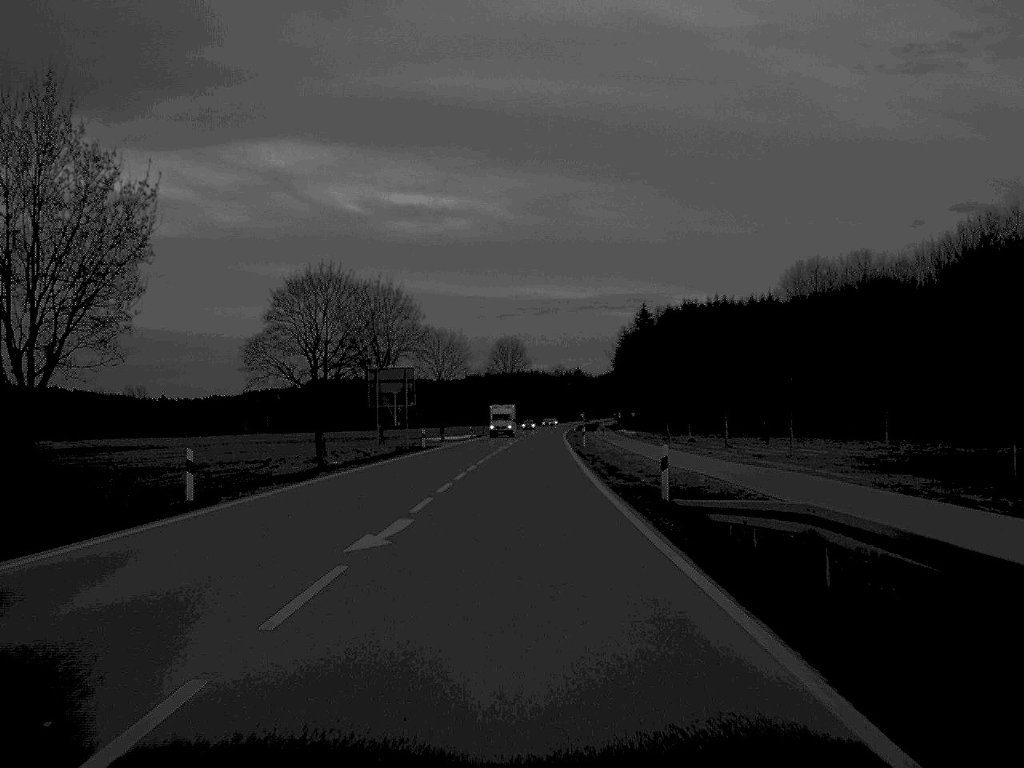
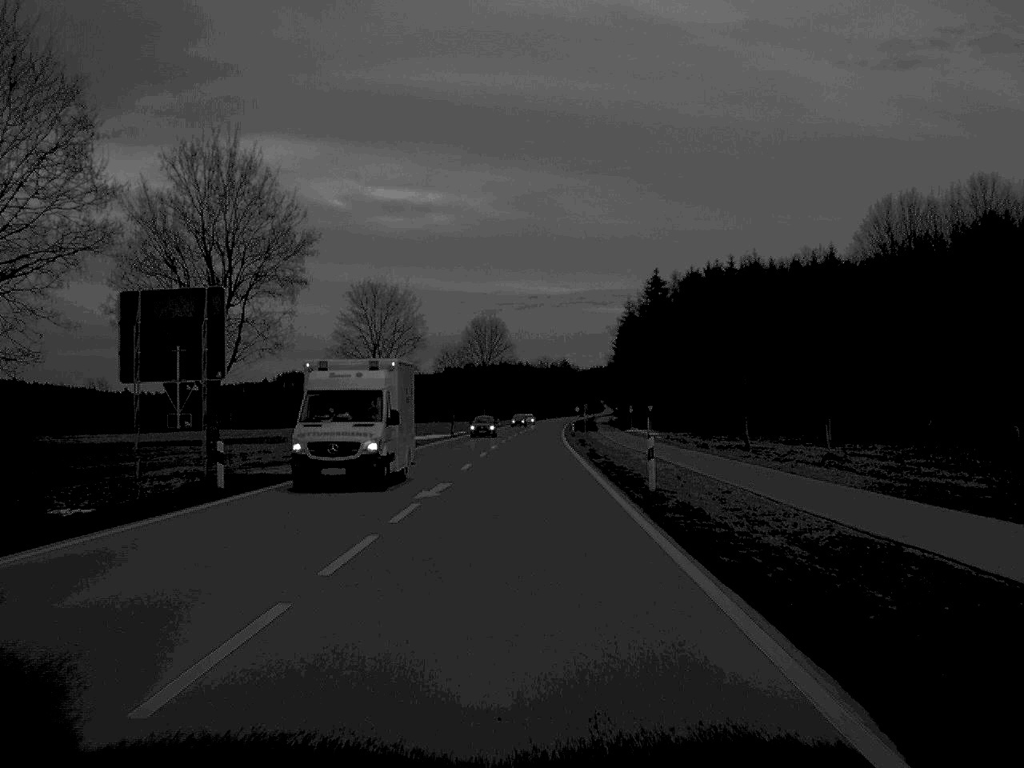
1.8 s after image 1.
(+0.3, +45.1) m; +1°
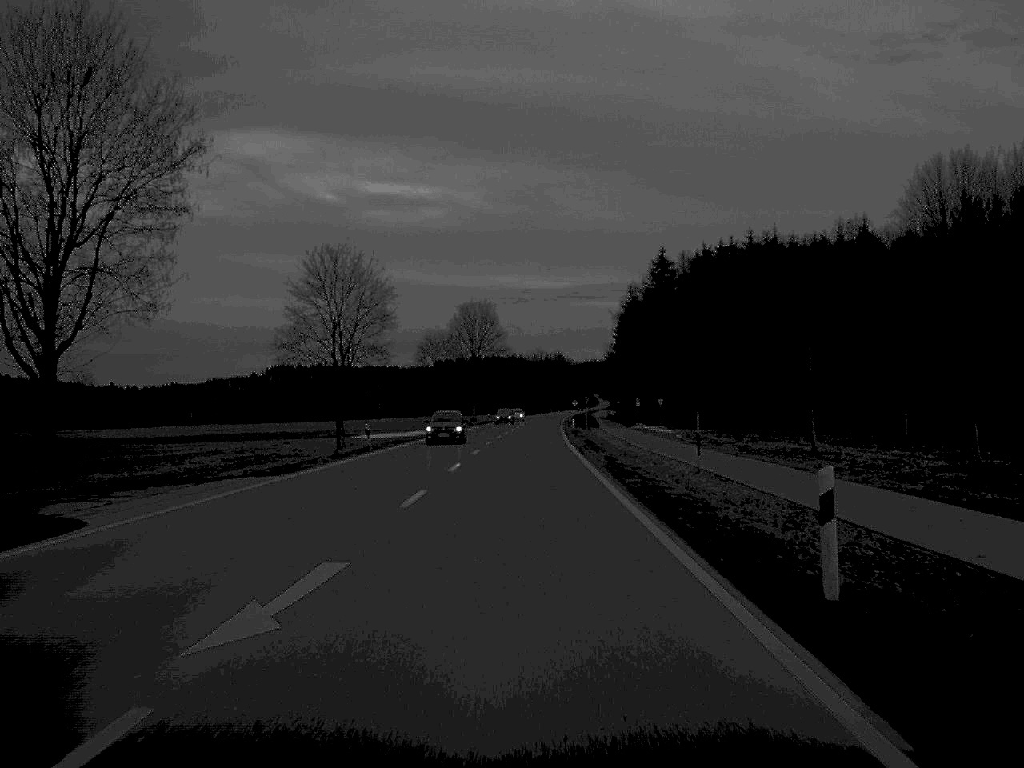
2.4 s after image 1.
(0.0, +15.9) m; 0°
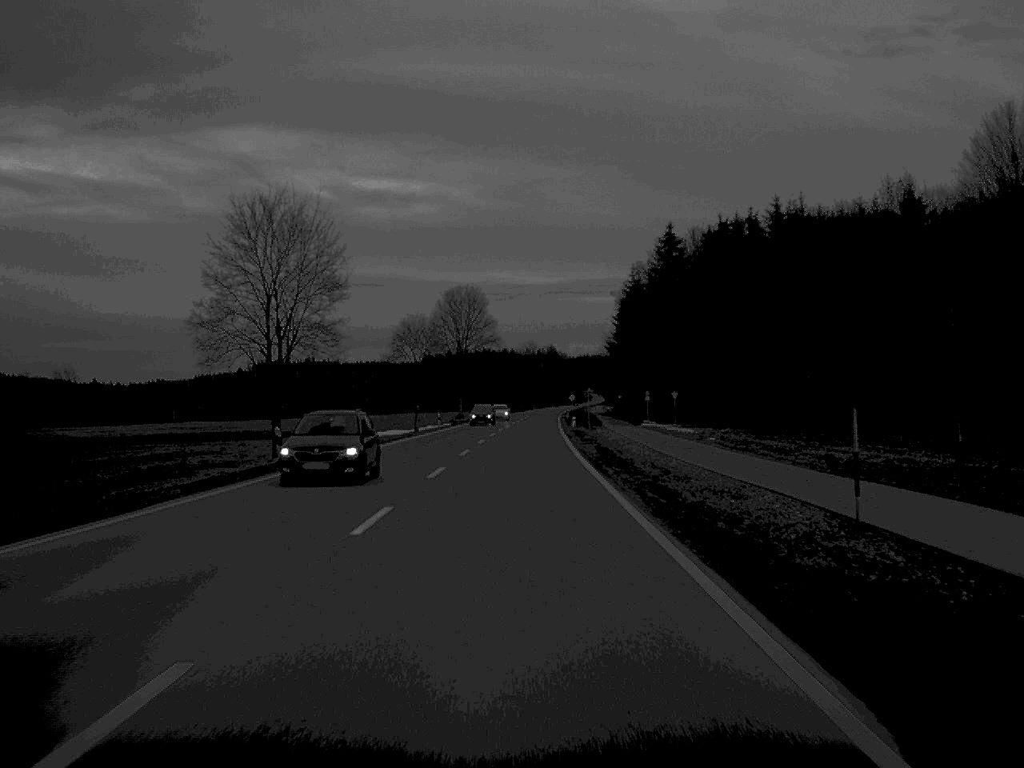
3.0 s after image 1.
(+0.1, +16.8) m; 0°
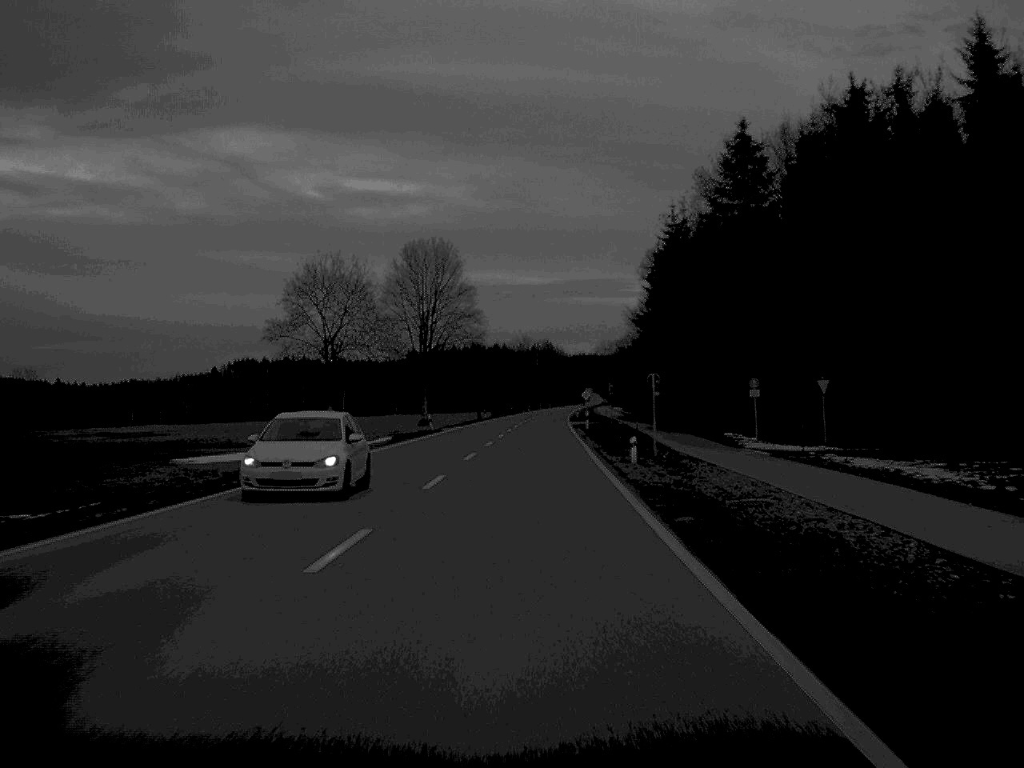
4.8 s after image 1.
(+0.2, +51.3) m; 0°
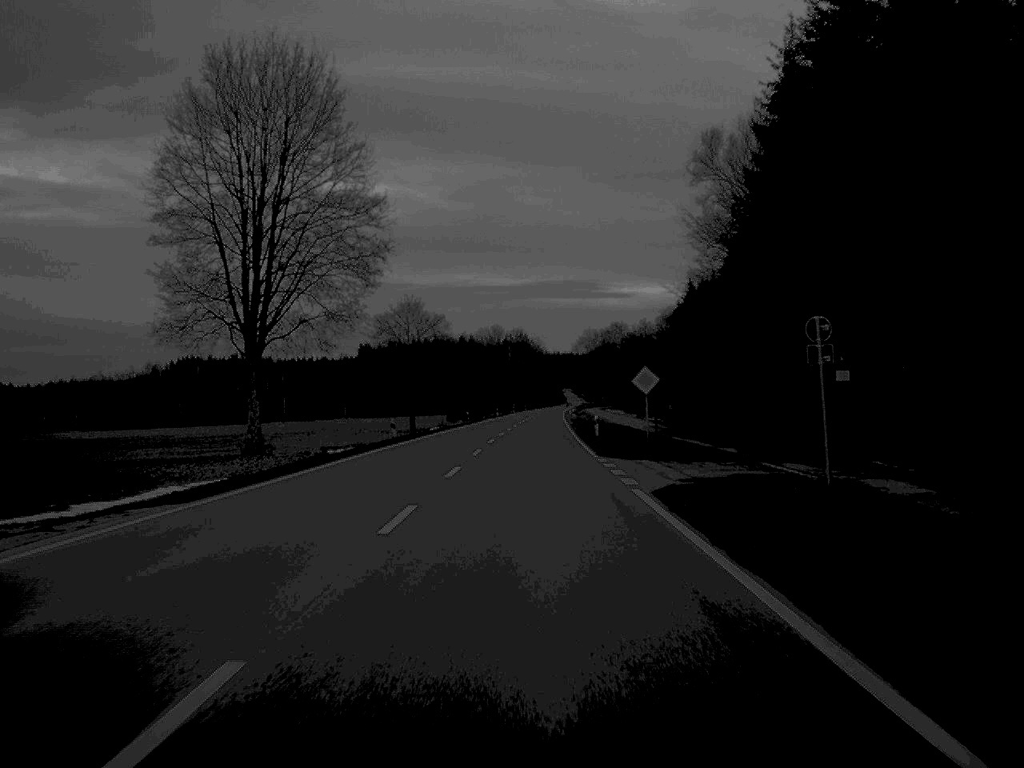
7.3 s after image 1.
(+0.7, +68.0) m; +1°
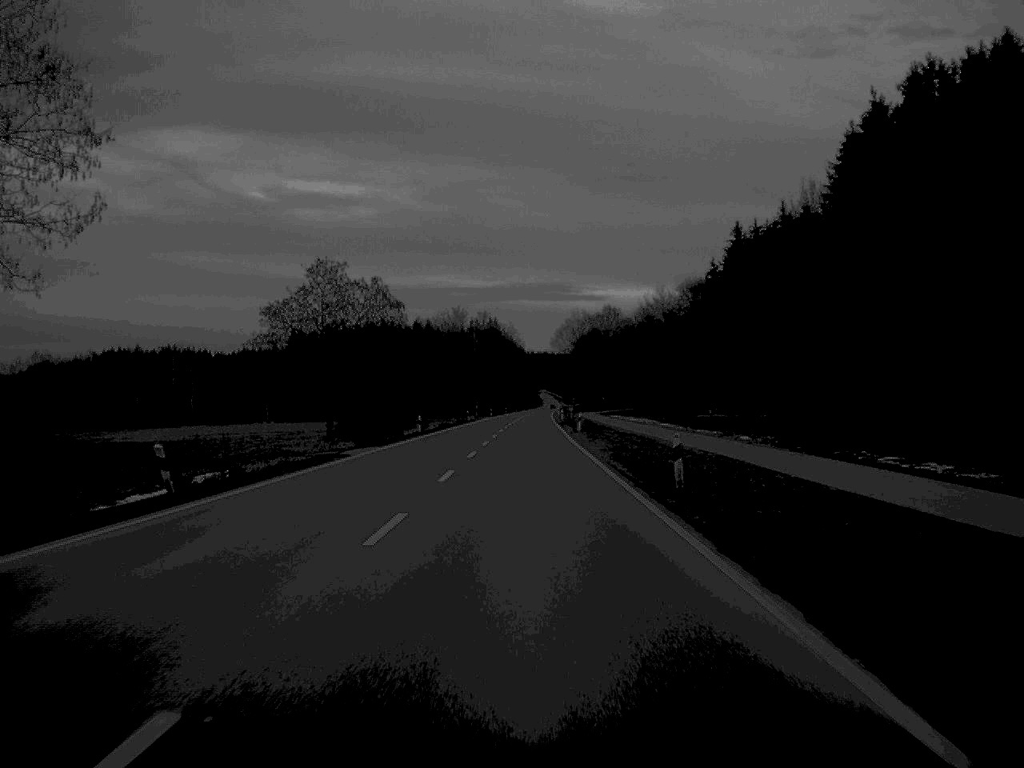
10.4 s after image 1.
(+0.9, +84.8) m; +1°
